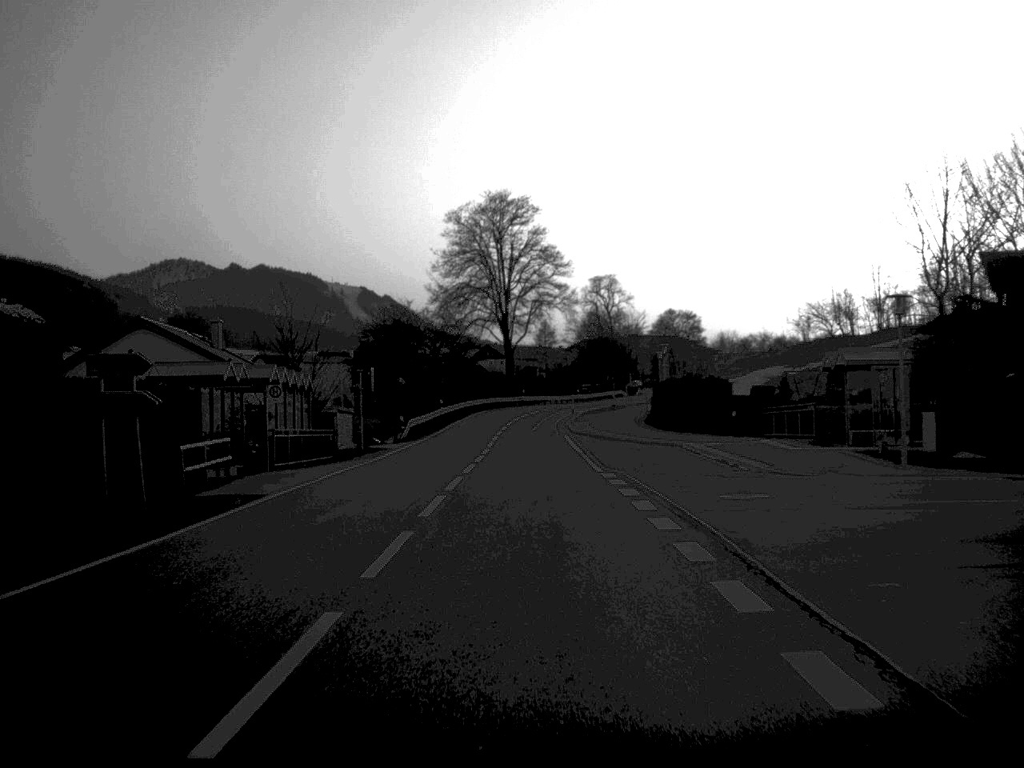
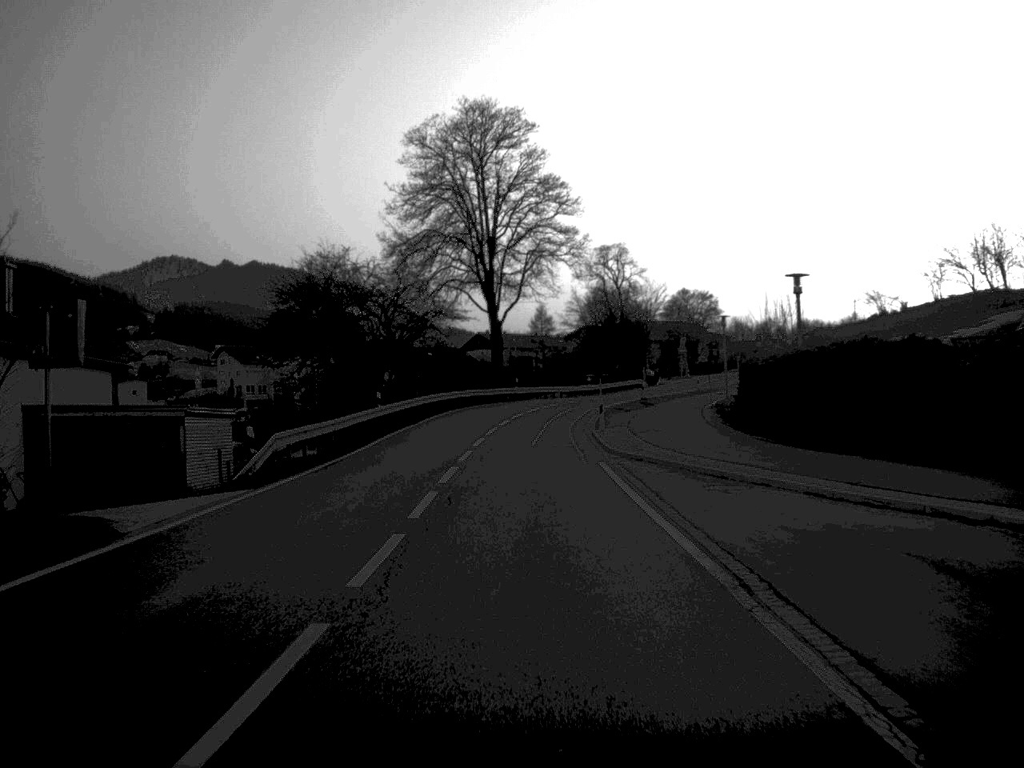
(+0.1, +30.1) m; 0°
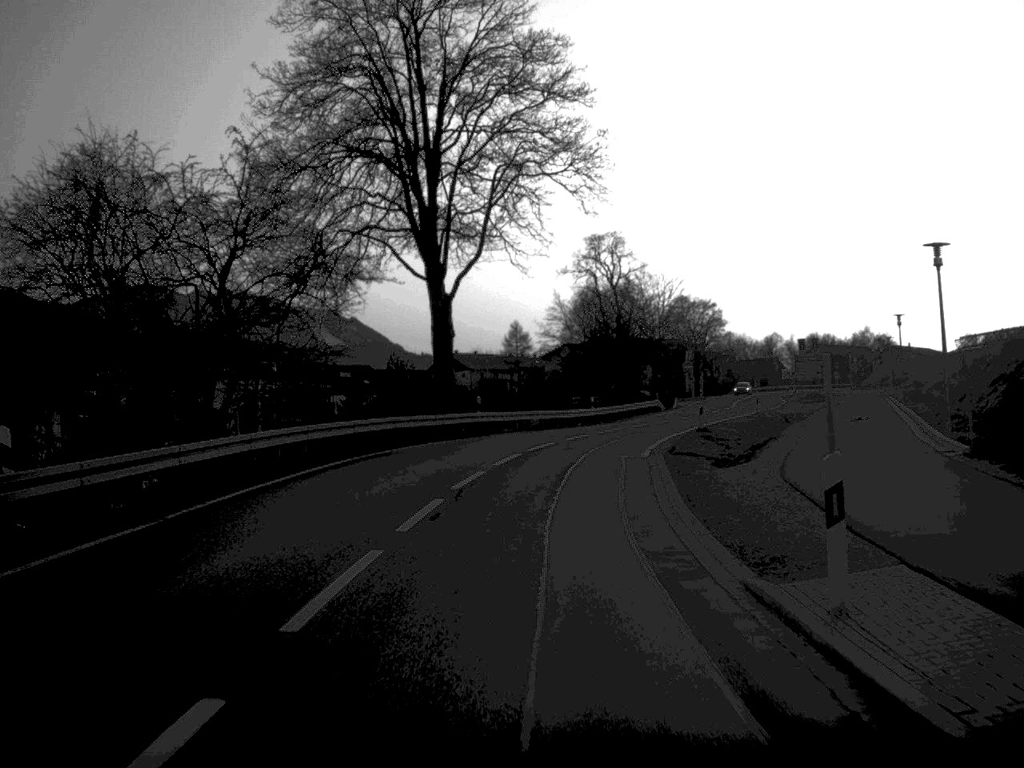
(+0.2, +32.0) m; +1°
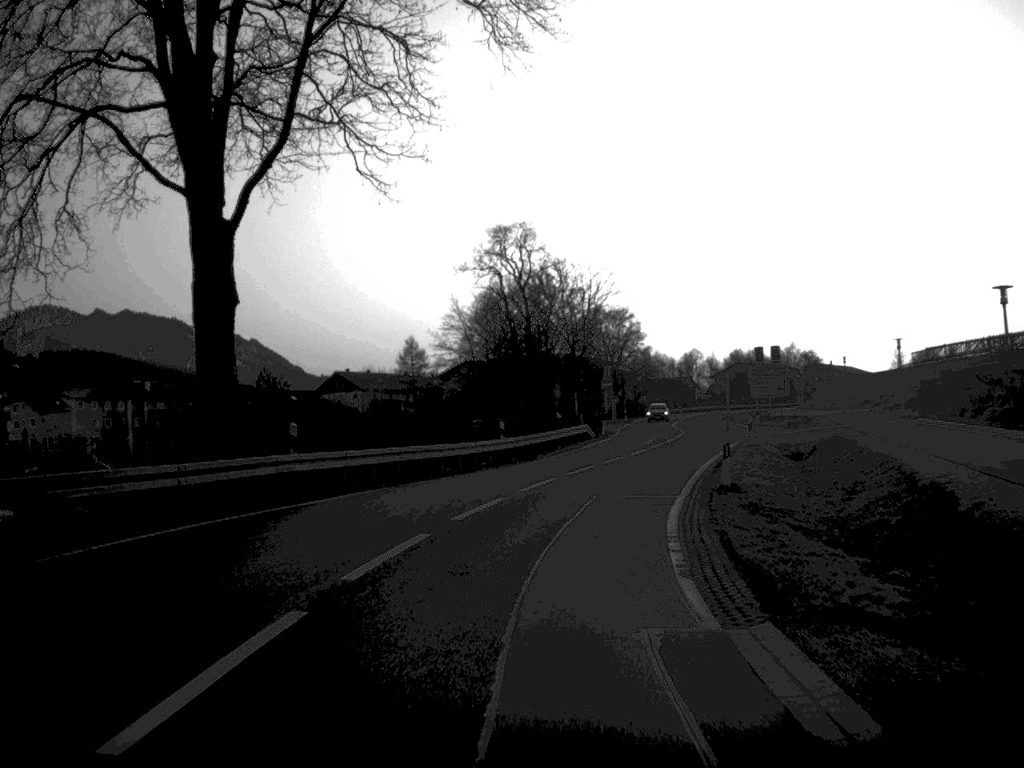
(+0.7, +20.8) m; +5°
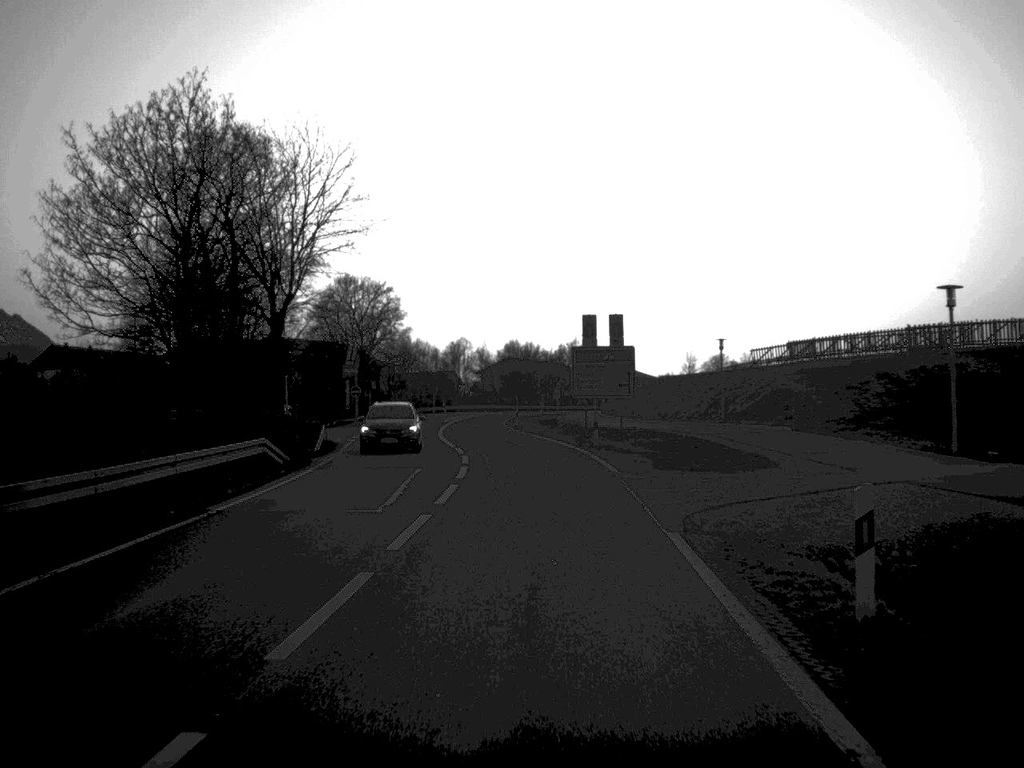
(+3.2, +32.7) m; +11°
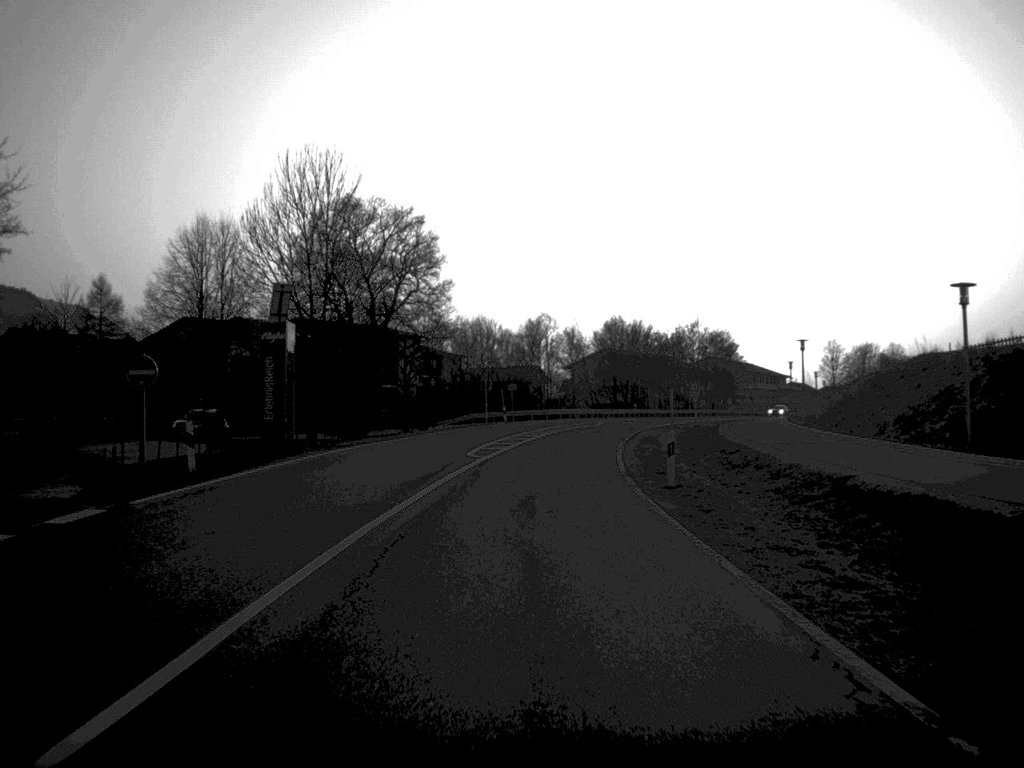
(-1.5, +53.6) m; -4°
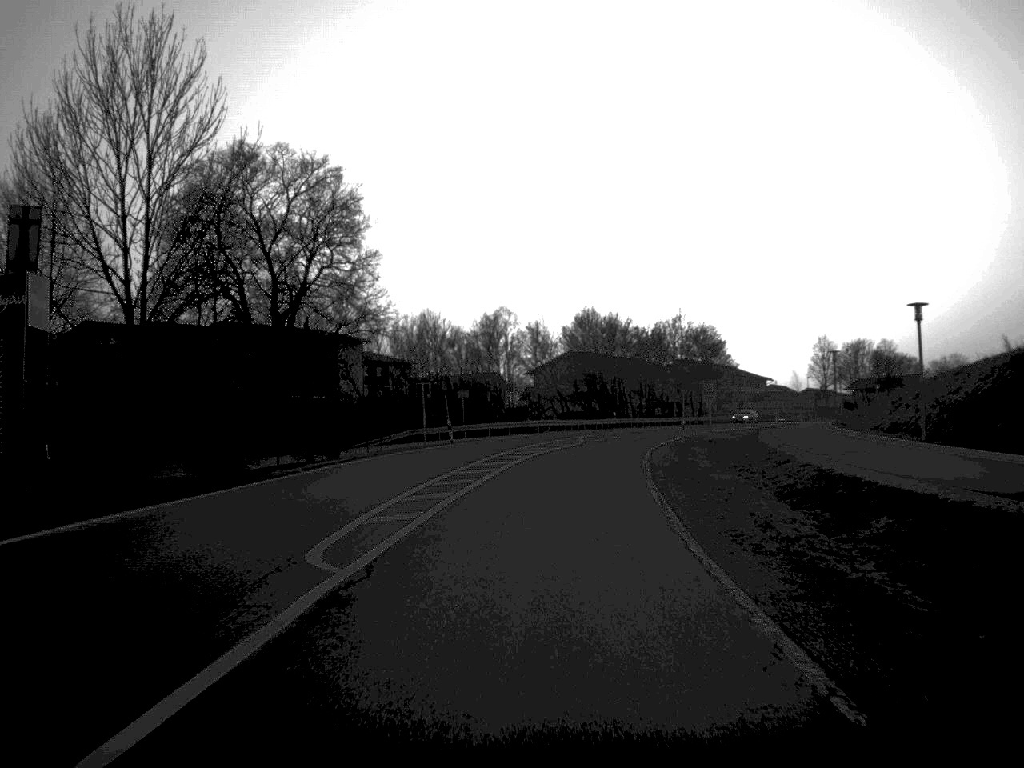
(+0.3, +21.1) m; +2°
